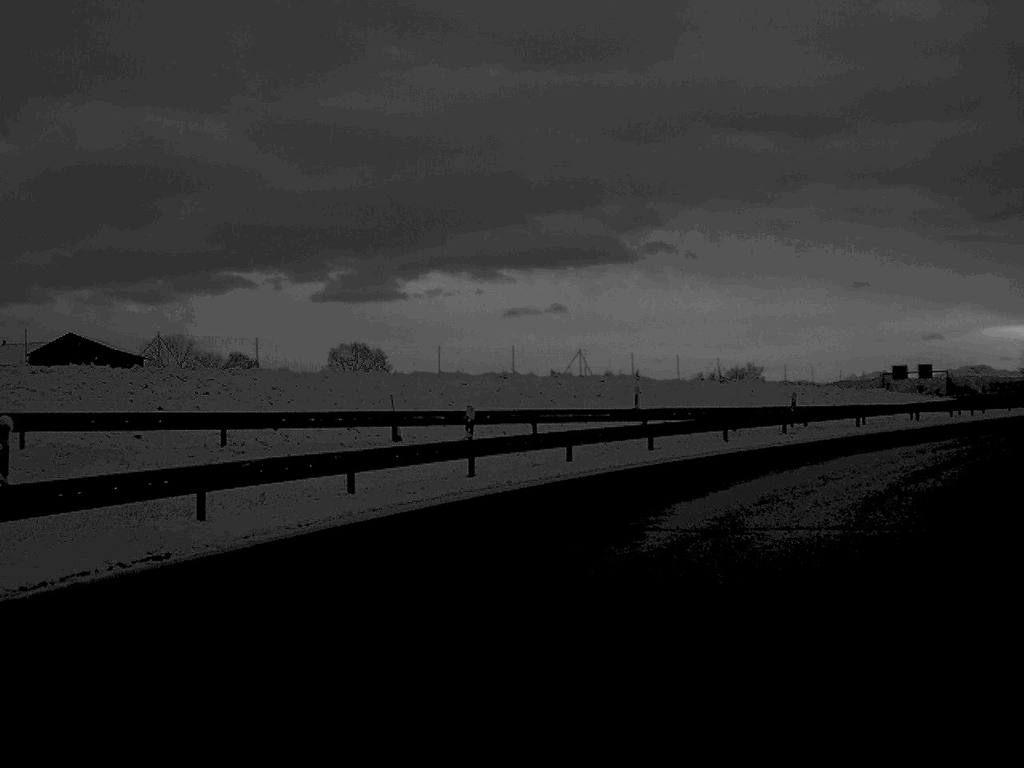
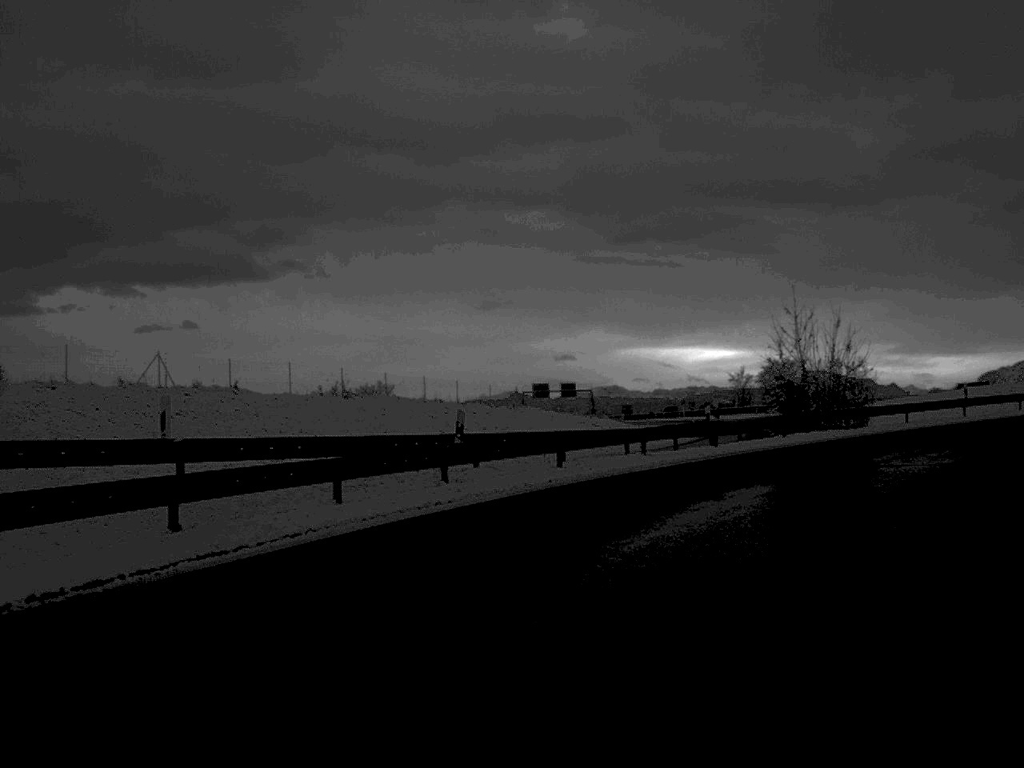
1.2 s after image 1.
(+2.2, +15.2) m; +17°
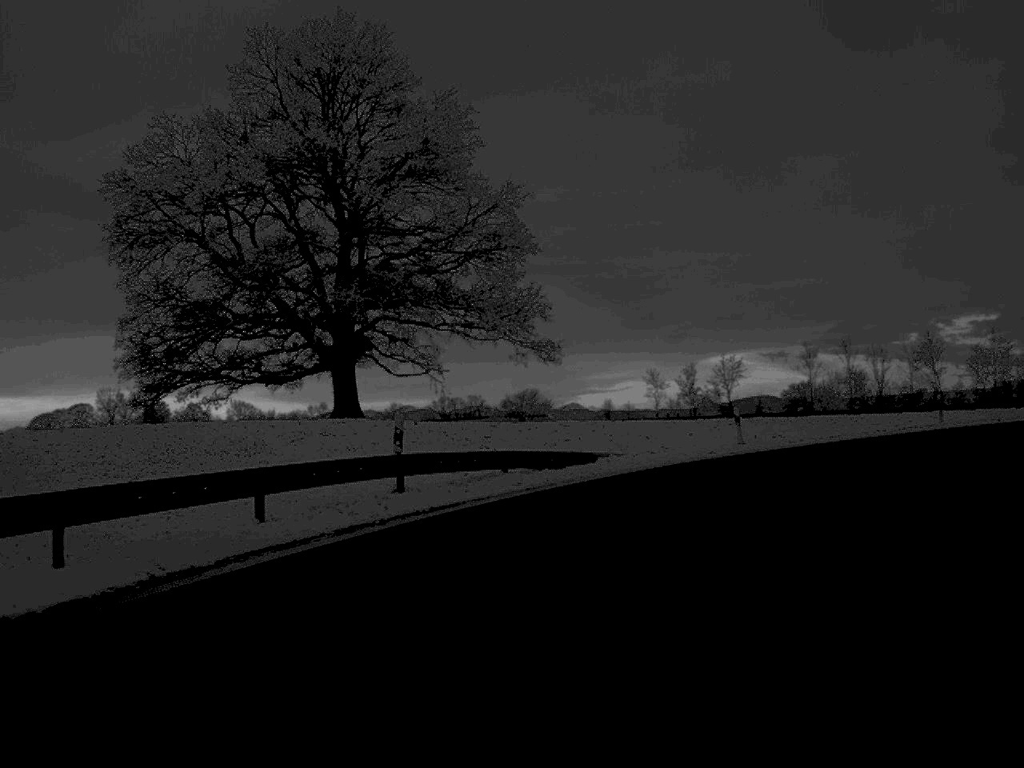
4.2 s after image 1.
(+13.6, +35.5) m; +42°
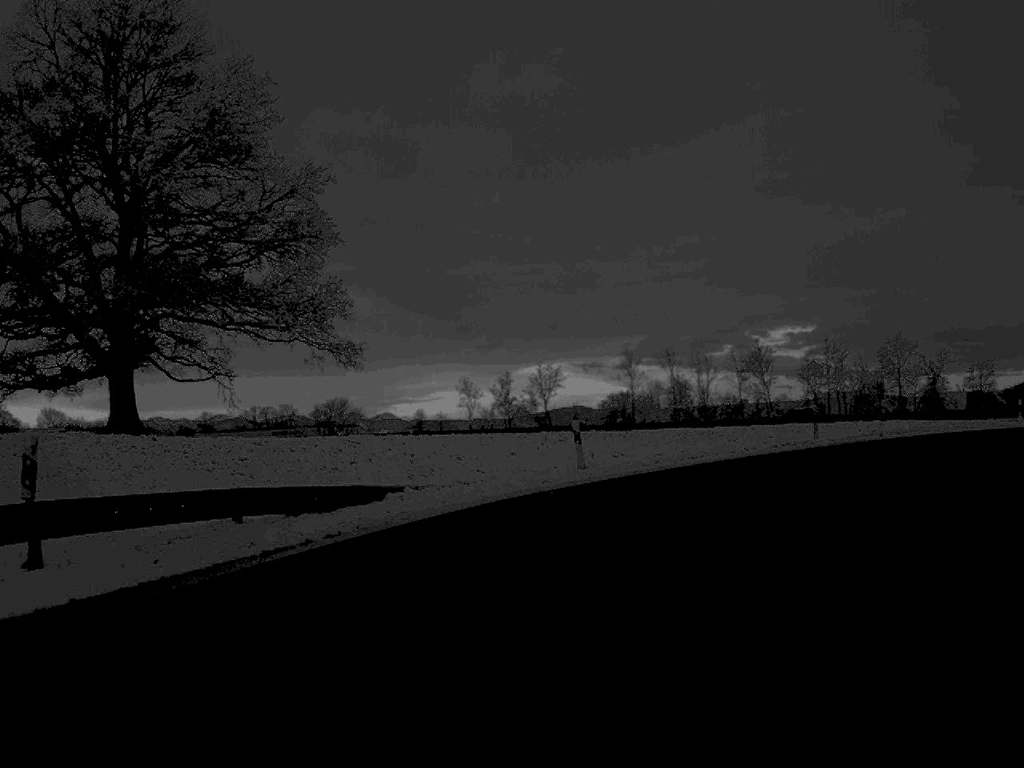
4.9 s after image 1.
(+0.6, +7.7) m; +8°
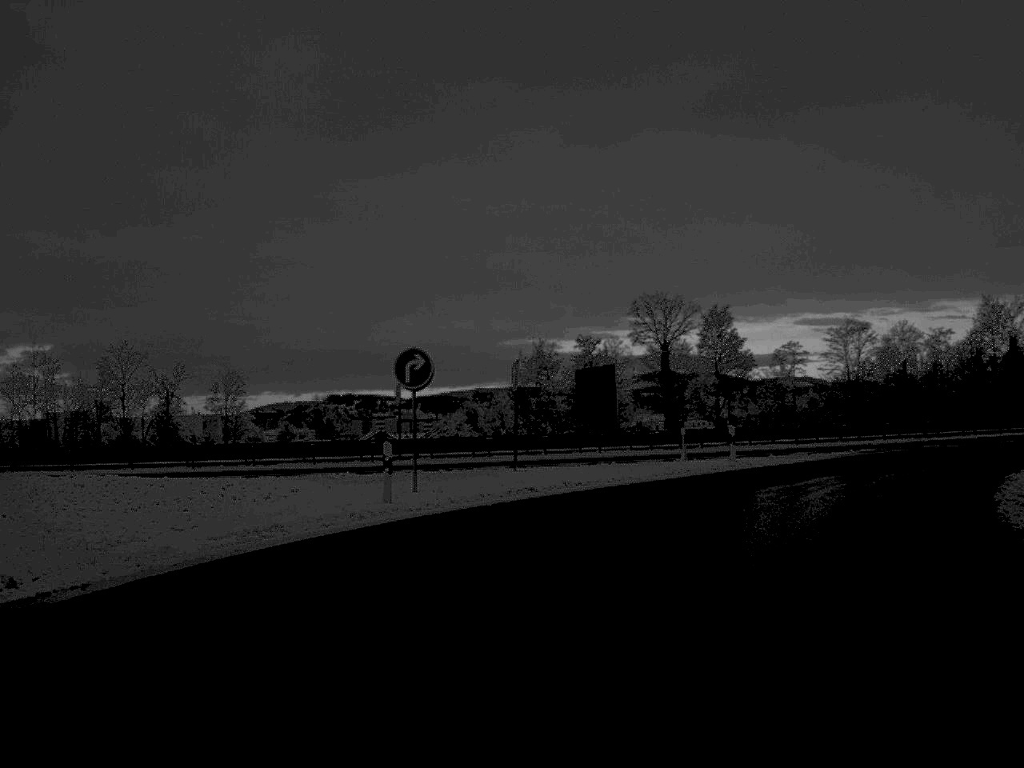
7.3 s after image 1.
(+8.9, +29.2) m; +34°
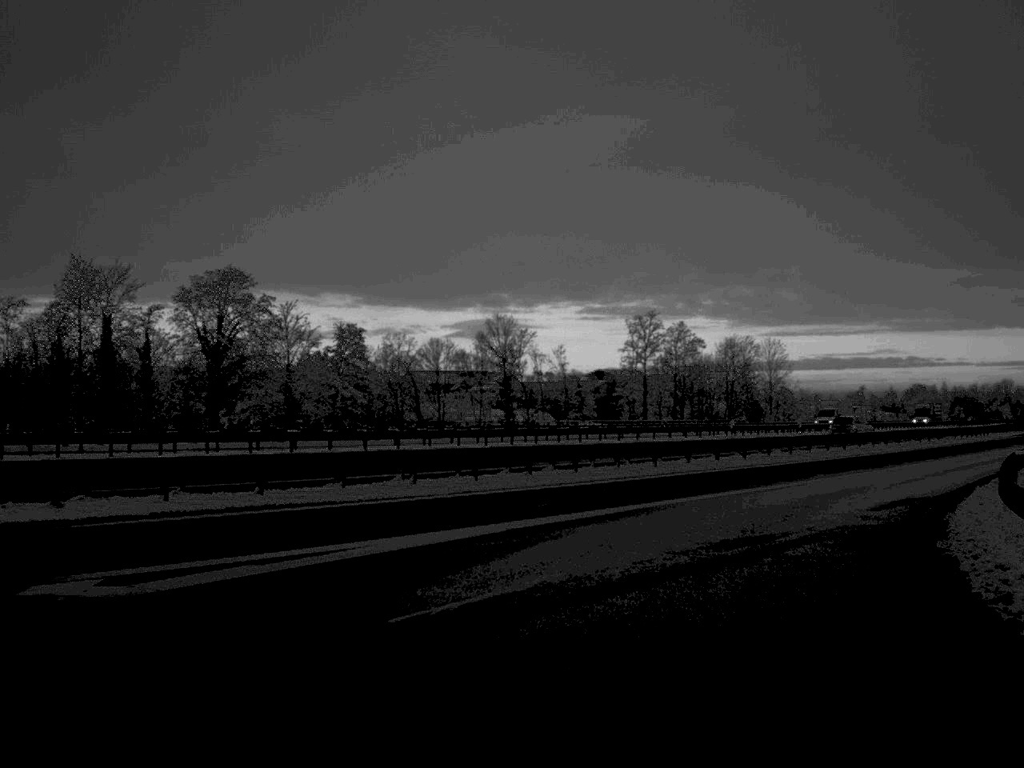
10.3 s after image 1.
(+13.0, +34.7) m; +41°
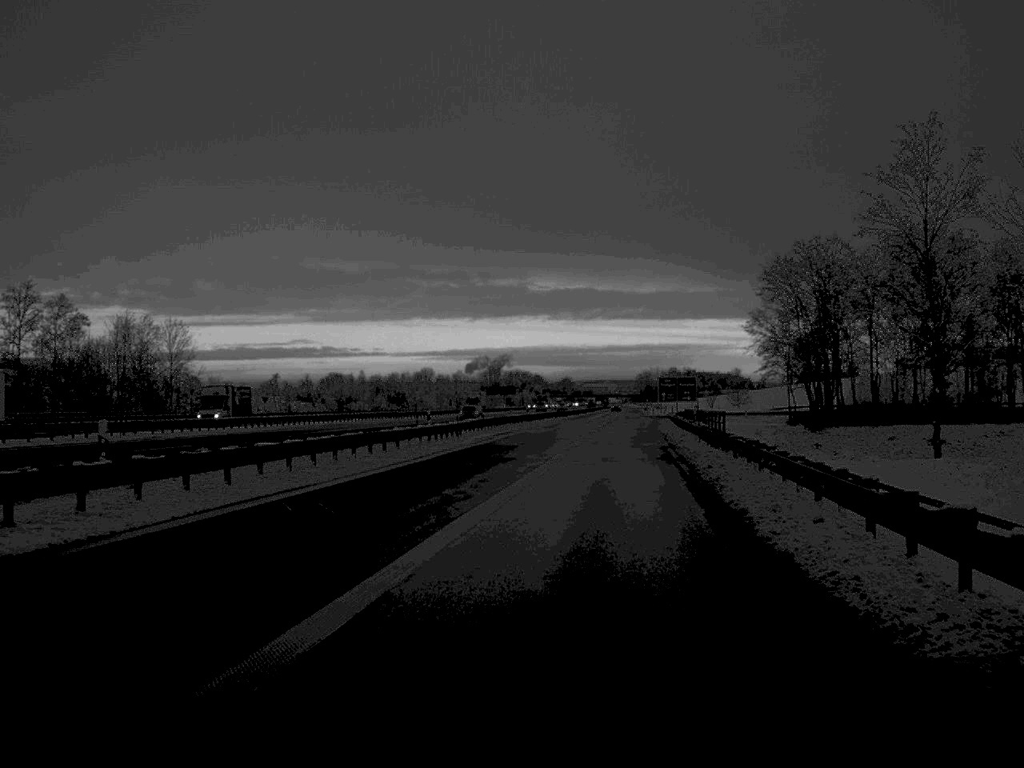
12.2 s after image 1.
(+6.0, +23.9) m; +26°
